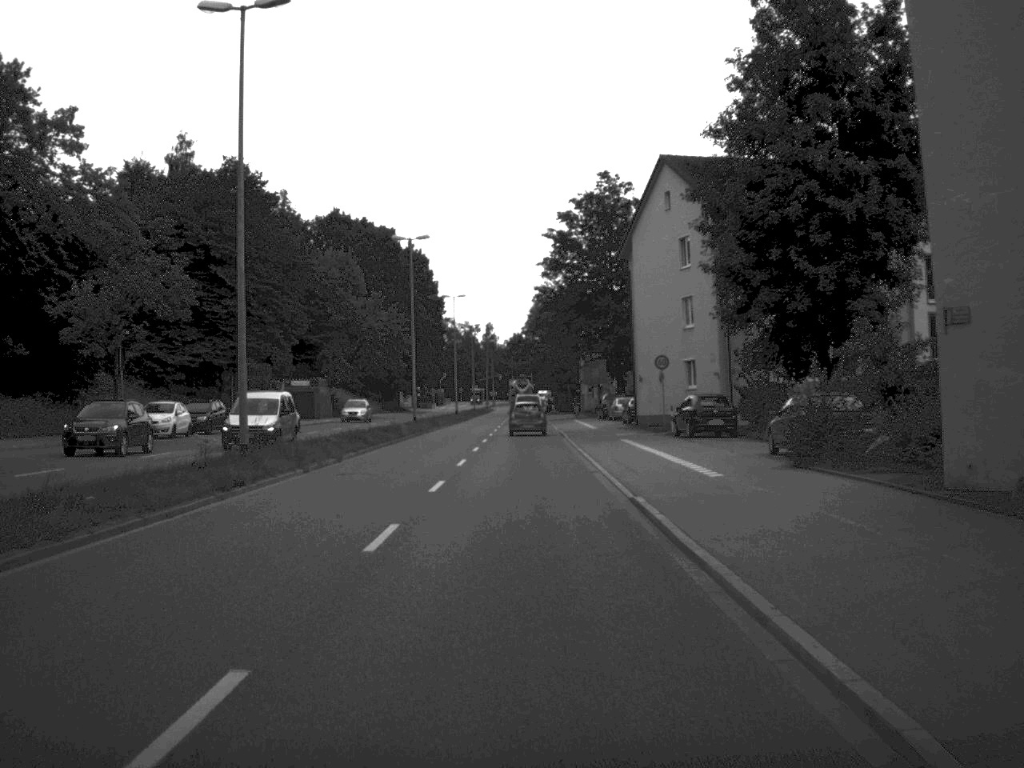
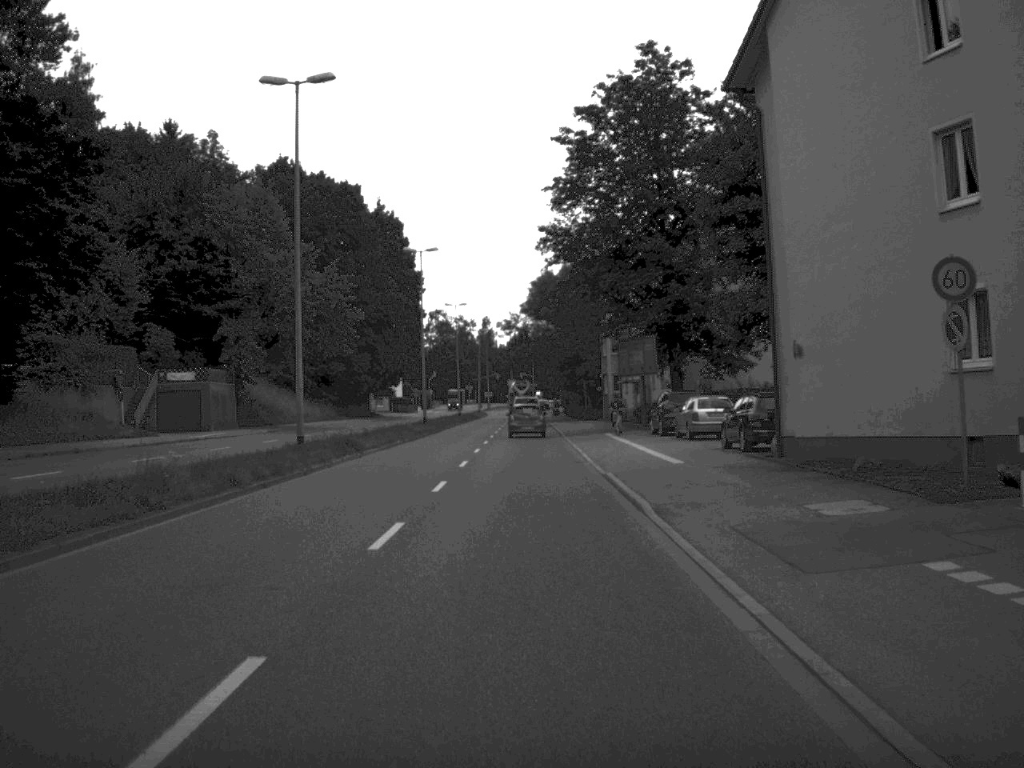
(0.0, +35.2) m; 0°
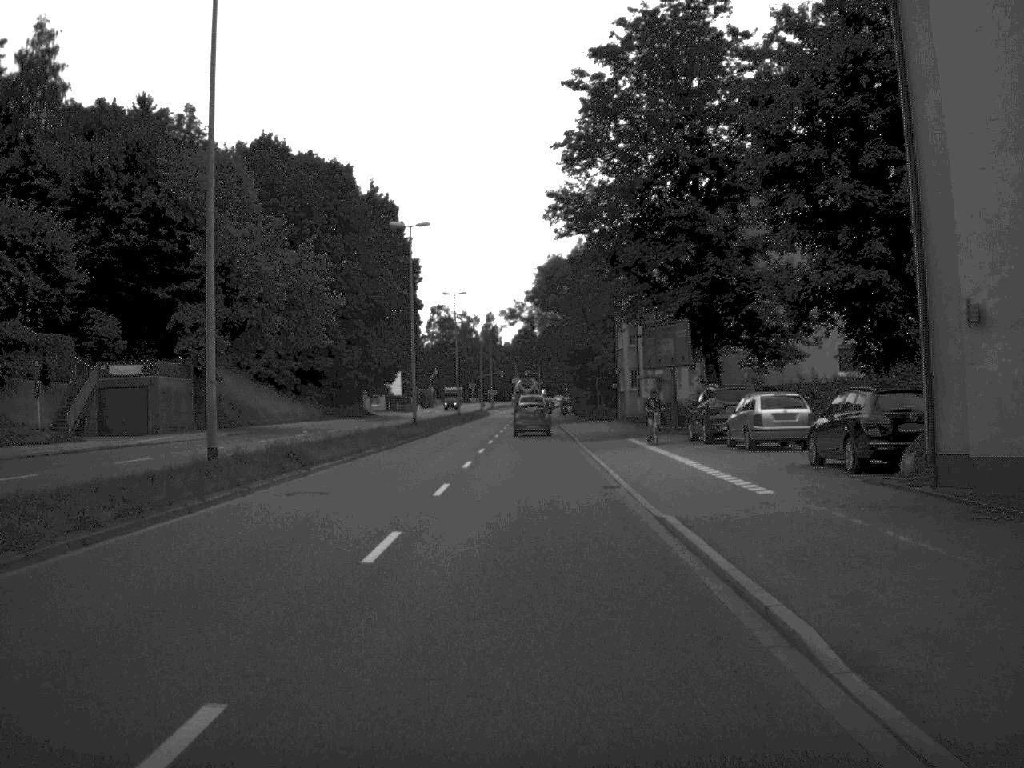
(0.0, +10.2) m; 0°
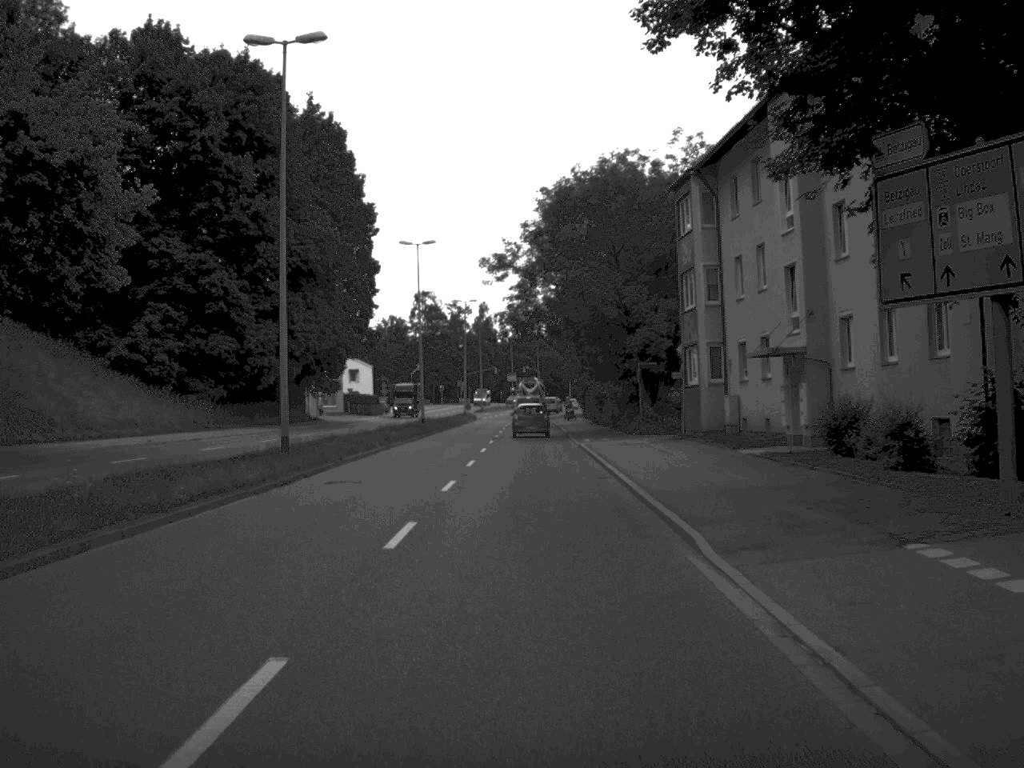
(0.0, +34.3) m; 0°
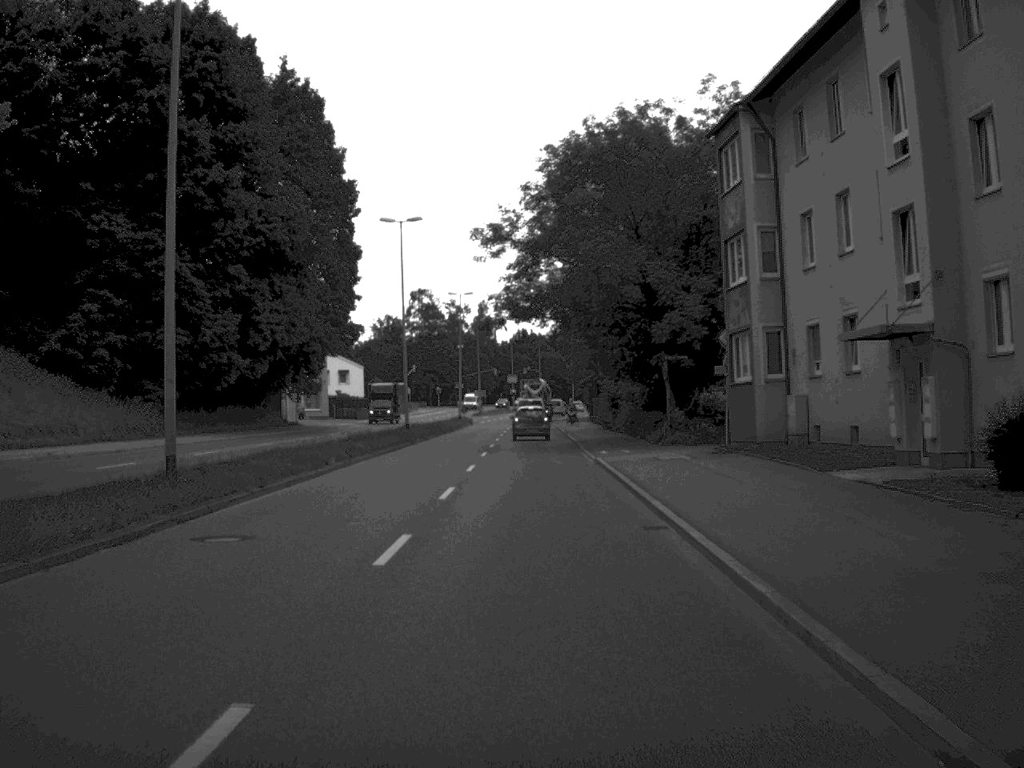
(0.0, +10.0) m; 0°
